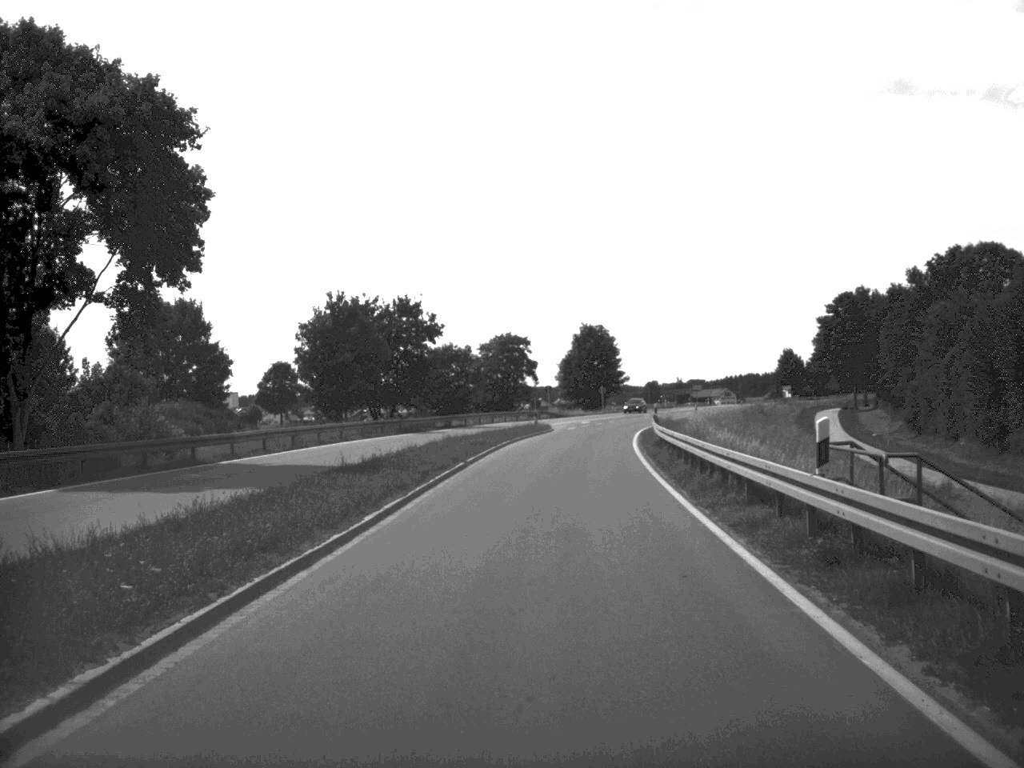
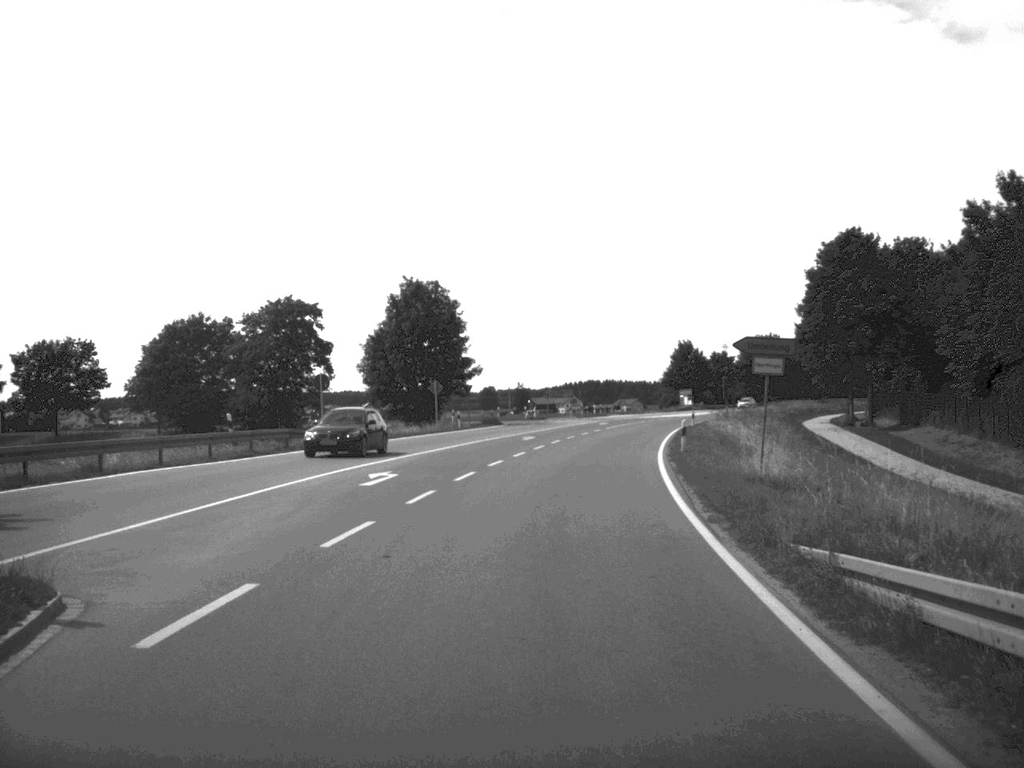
(+3.5, +60.3) m; +7°
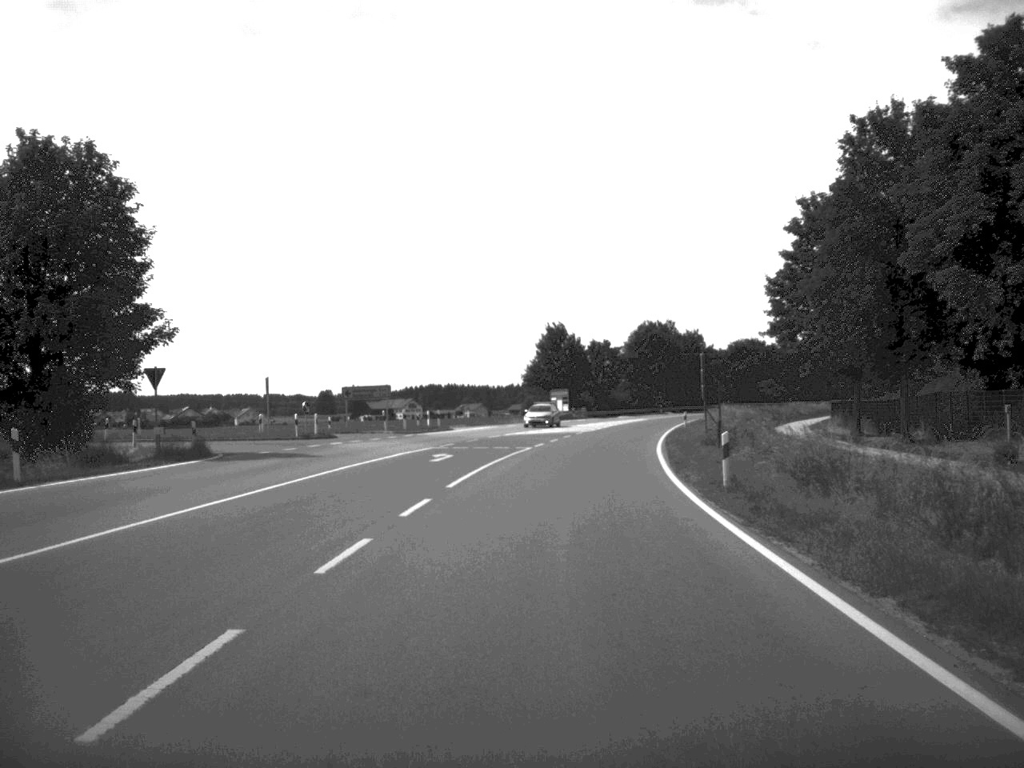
(+3.0, +49.2) m; +7°
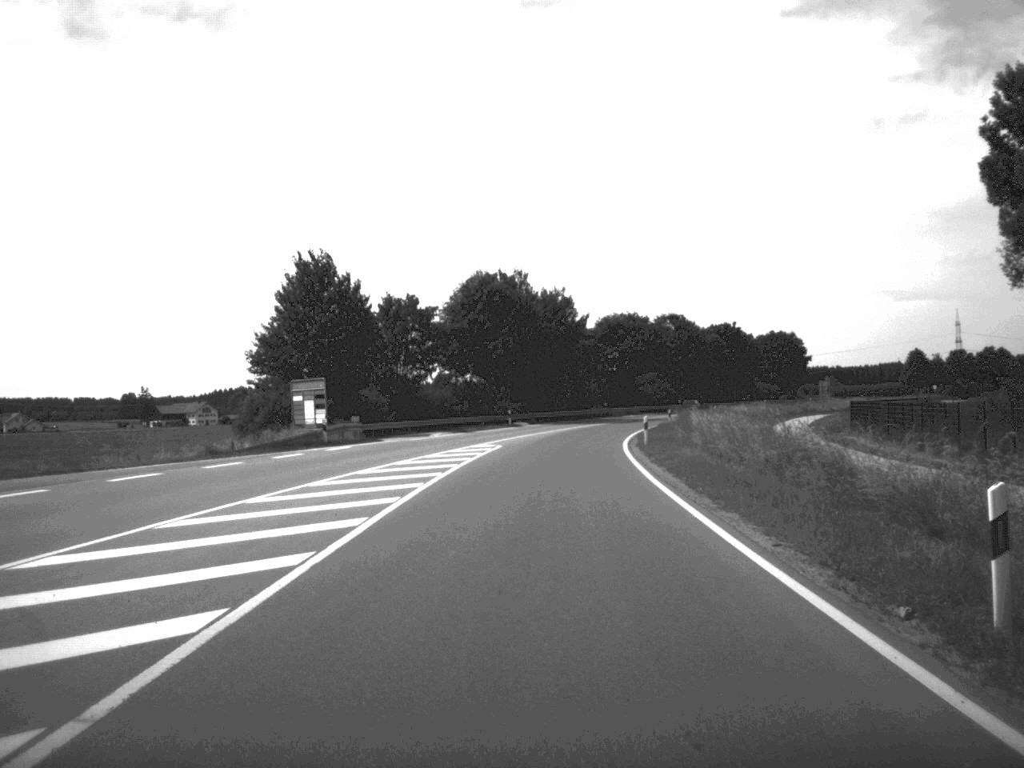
(+4.8, +64.0) m; +8°
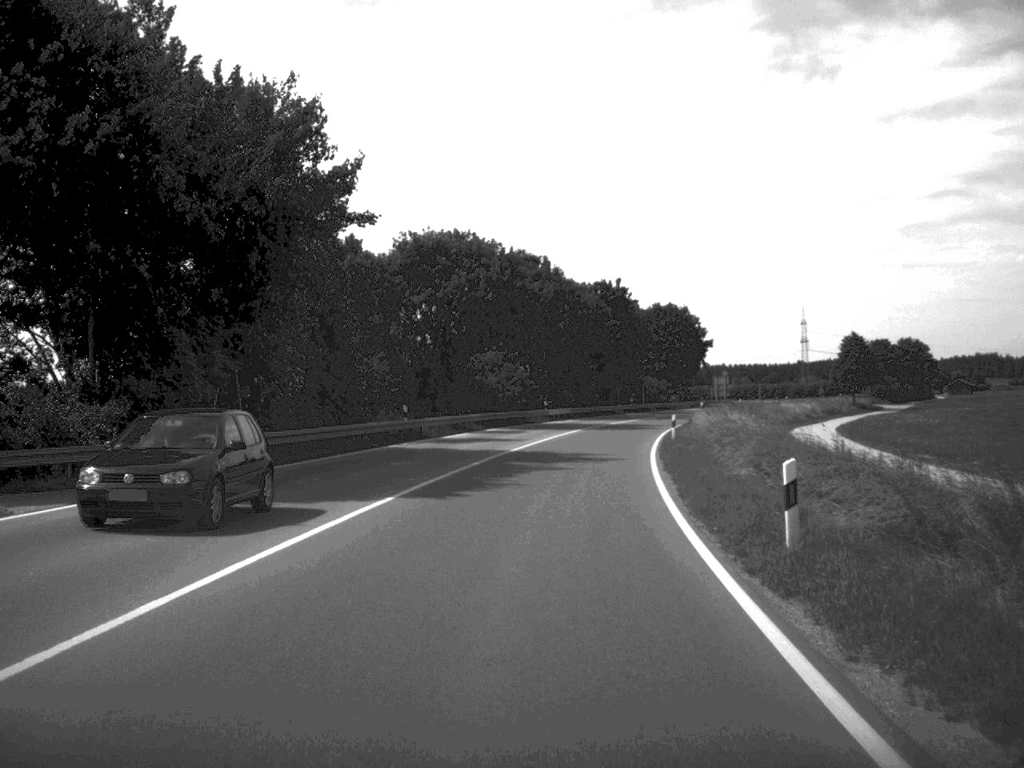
(+4.7, +67.8) m; +8°
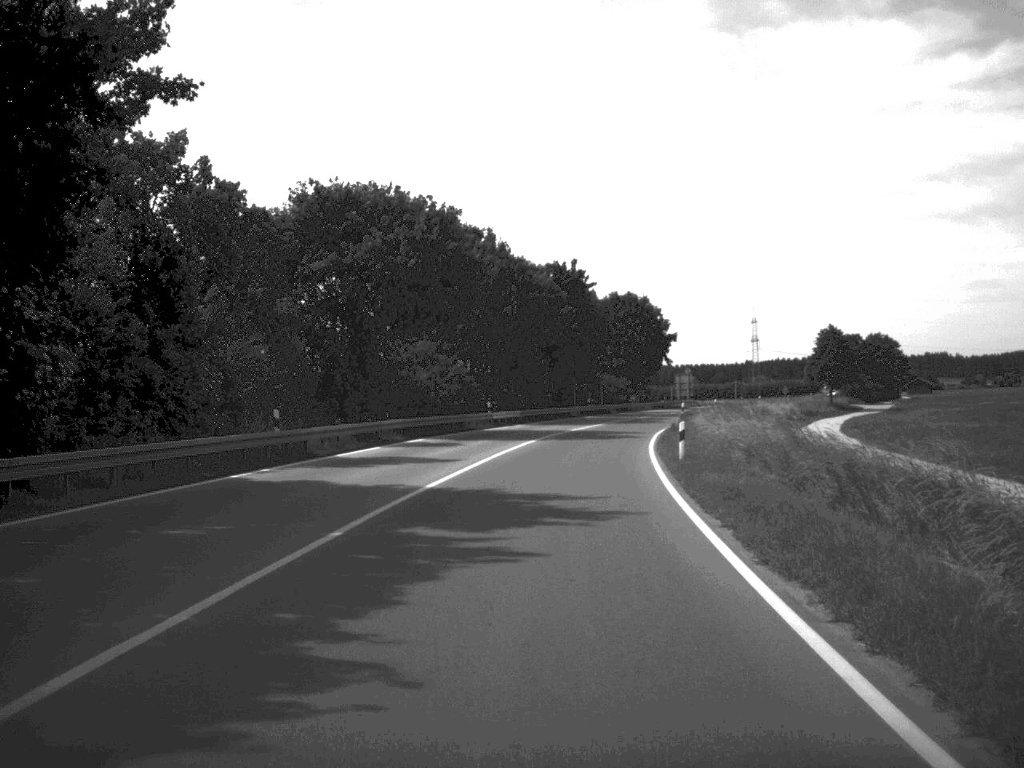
(+0.3, +16.1) m; +2°
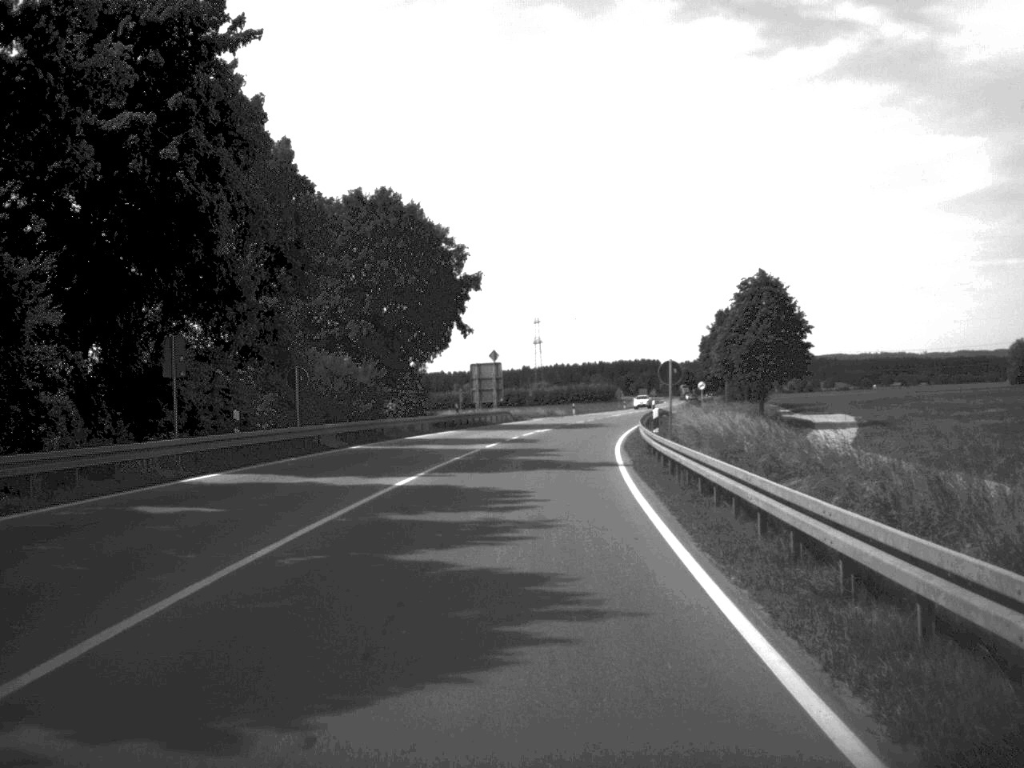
(+6.4, +69.6) m; +10°
